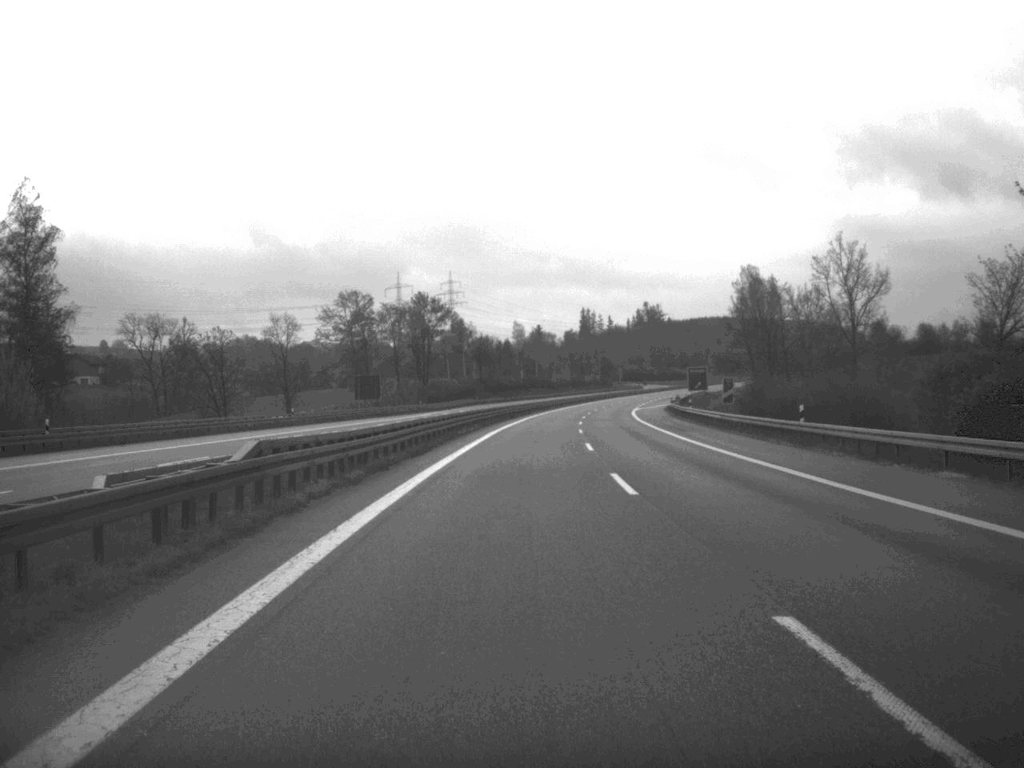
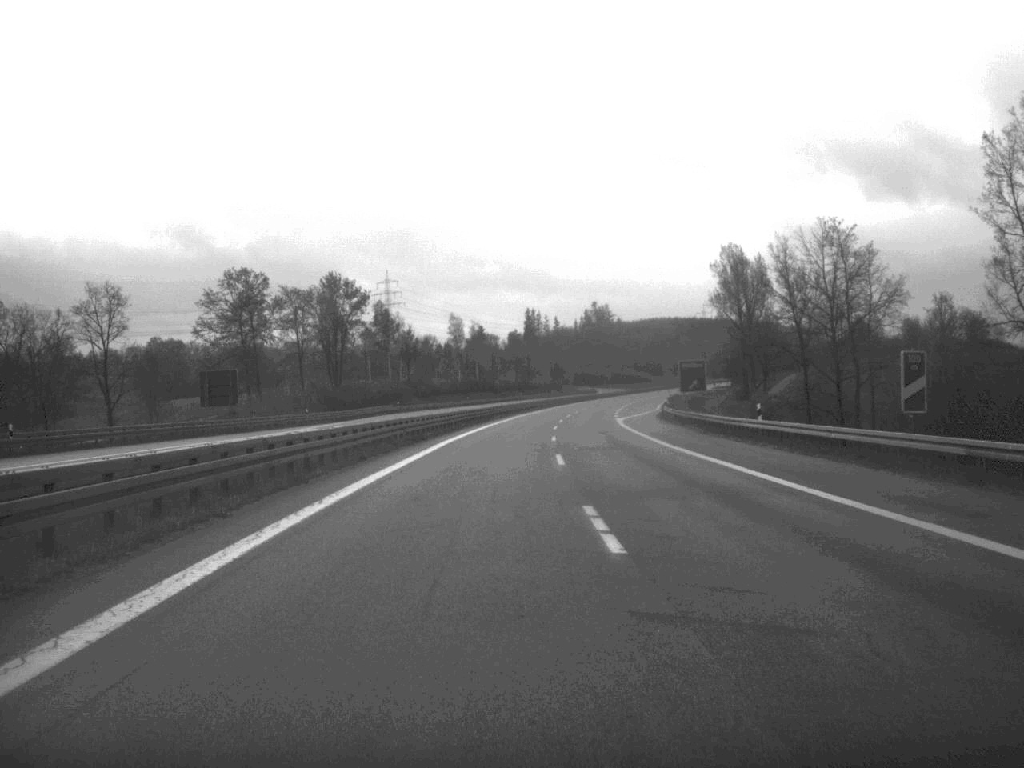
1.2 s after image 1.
(+1.0, +43.8) m; +2°
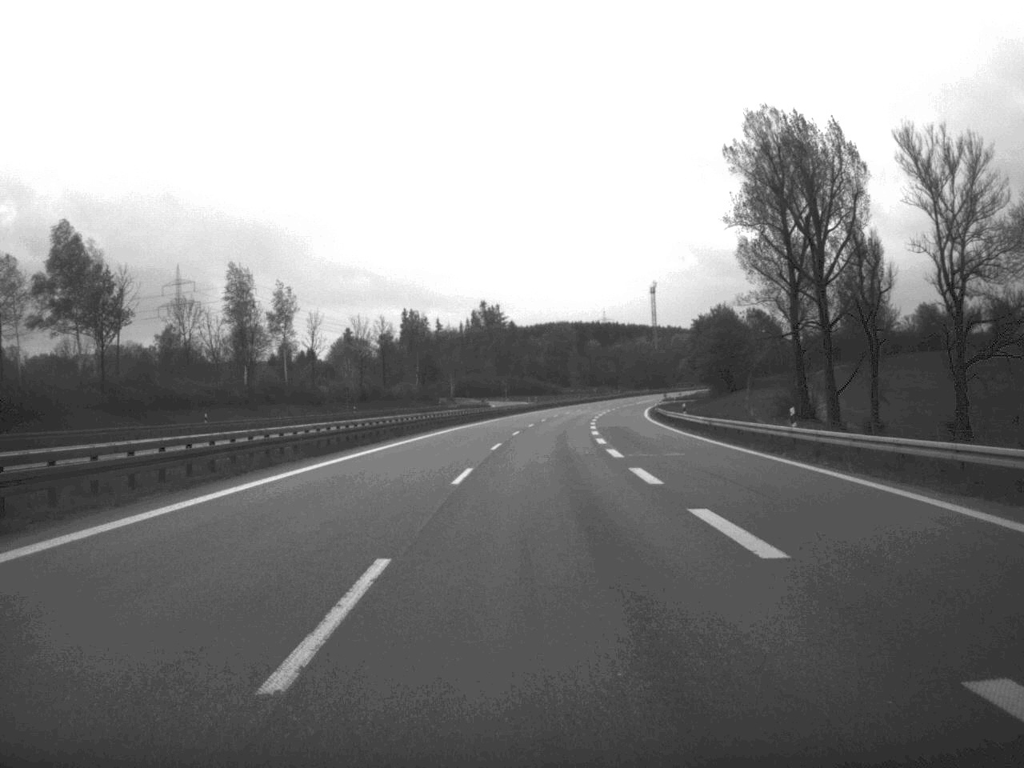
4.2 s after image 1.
(+5.2, +111.9) m; +5°
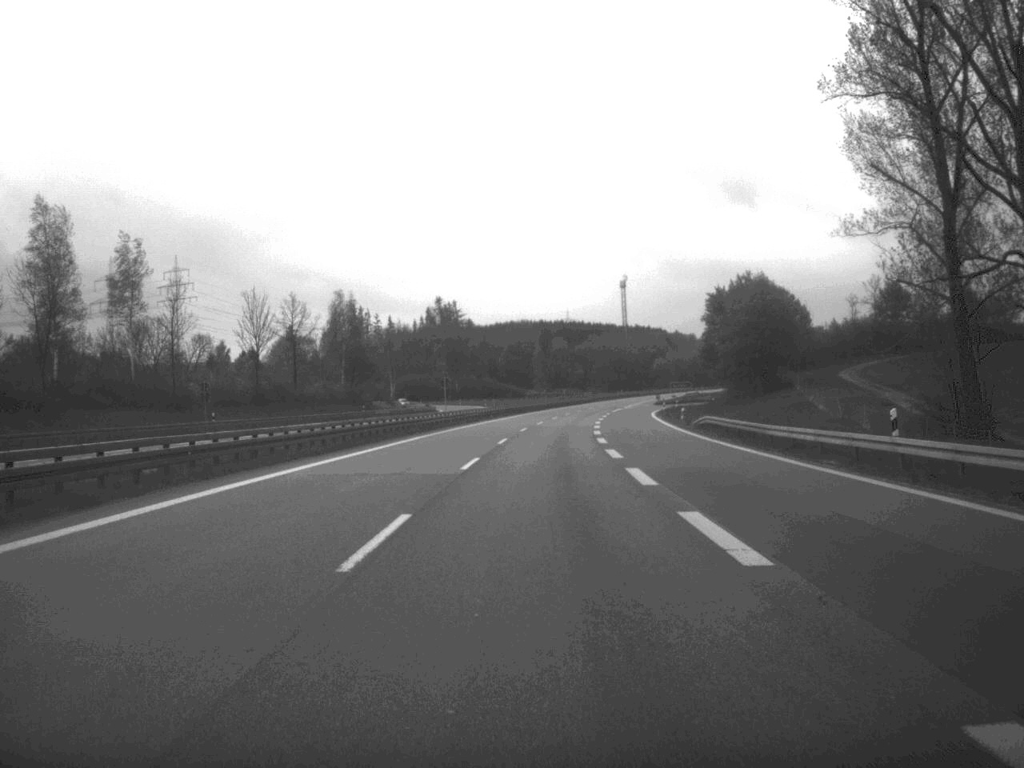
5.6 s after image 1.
(+0.7, +48.1) m; +2°
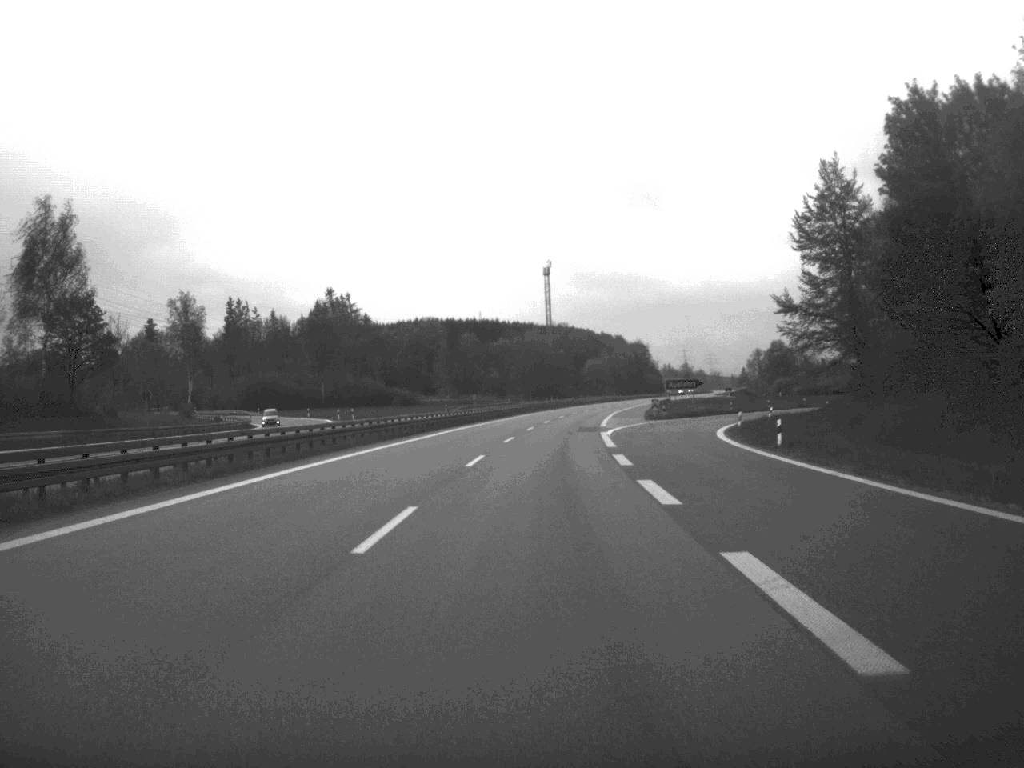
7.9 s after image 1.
(+2.9, +87.1) m; +4°
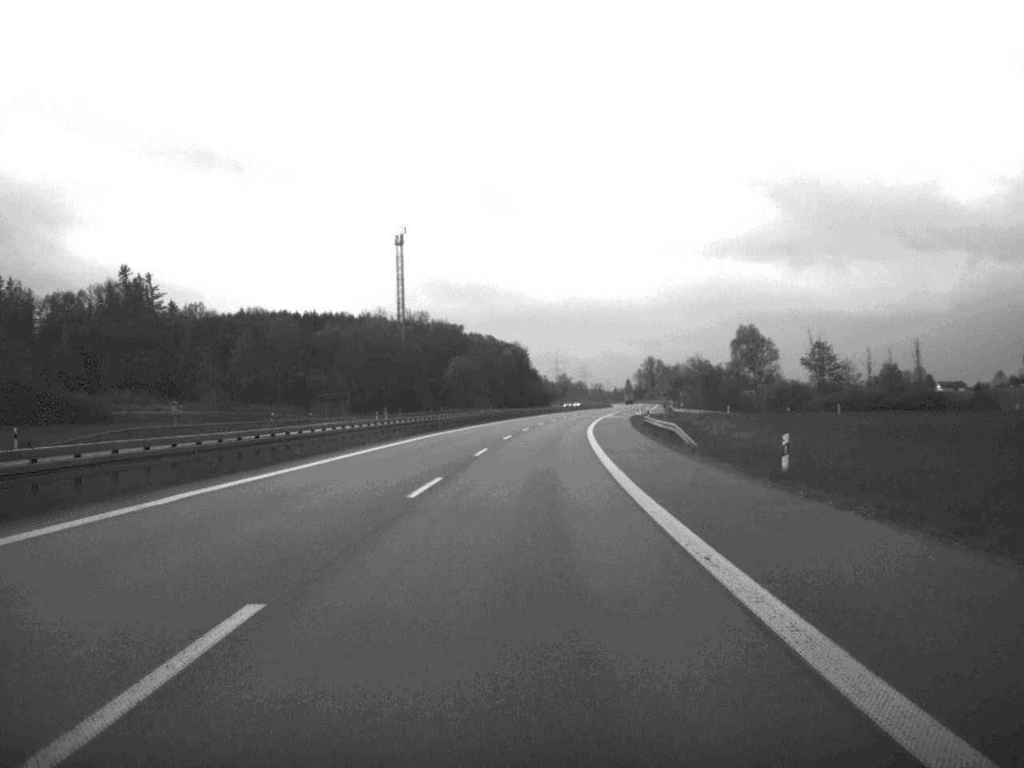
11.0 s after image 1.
(+5.9, +115.1) m; +6°
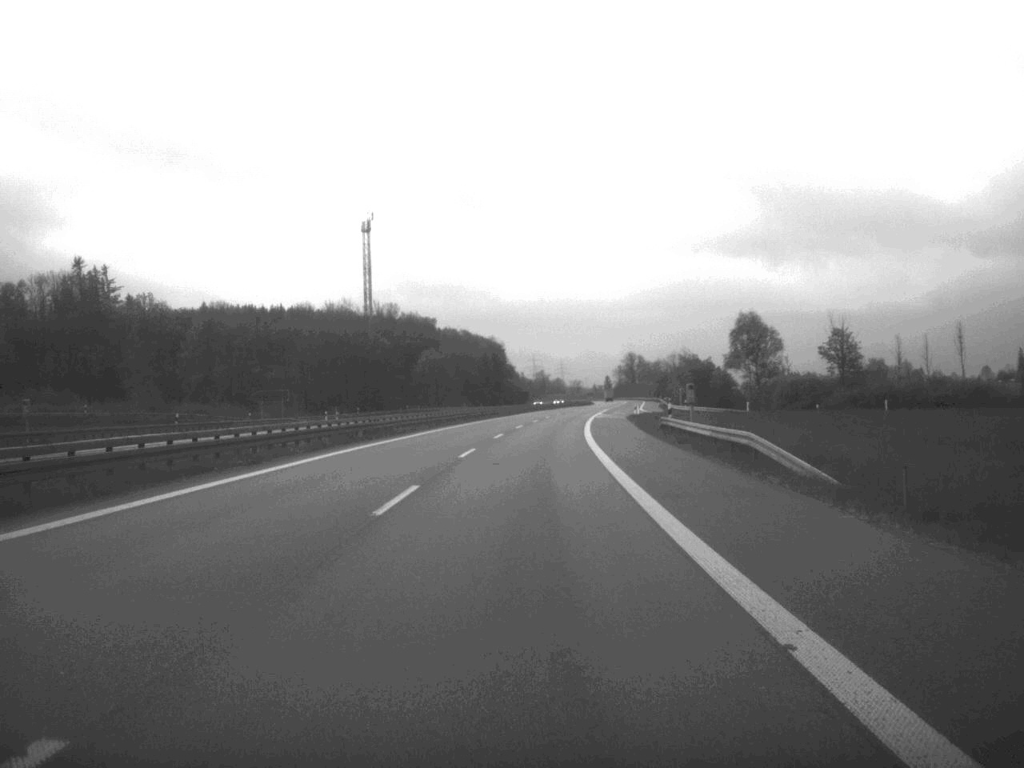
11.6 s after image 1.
(+0.2, +21.7) m; +1°
